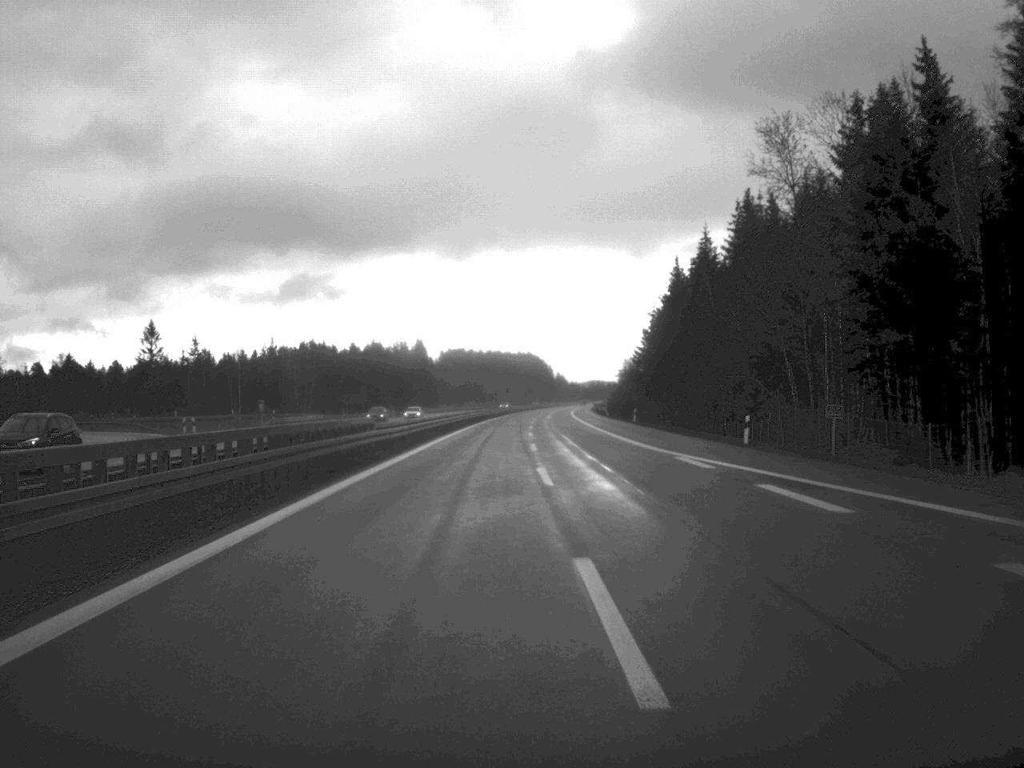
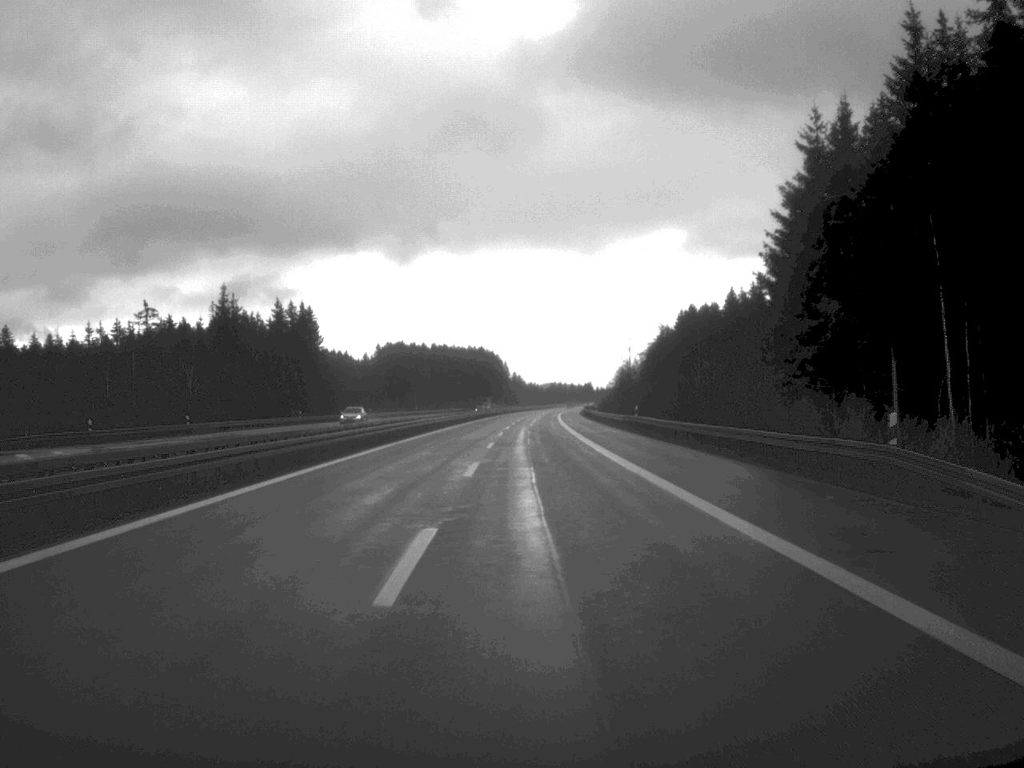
(+1.7, +120.6) m; +2°
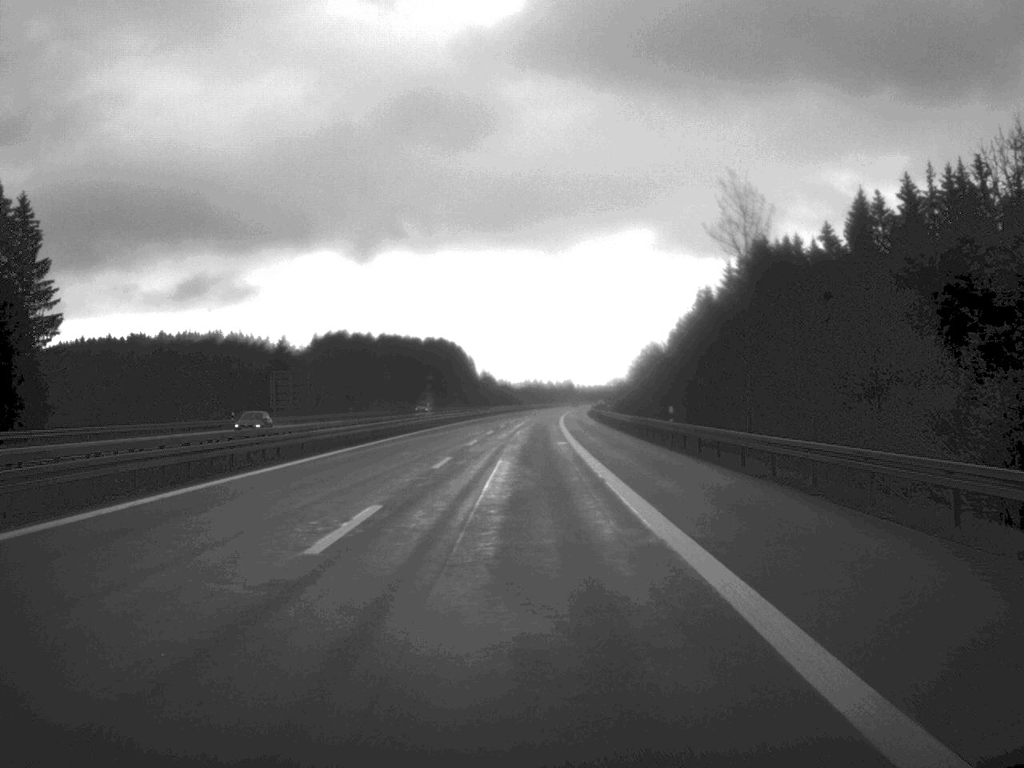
(+1.3, +120.8) m; +1°
